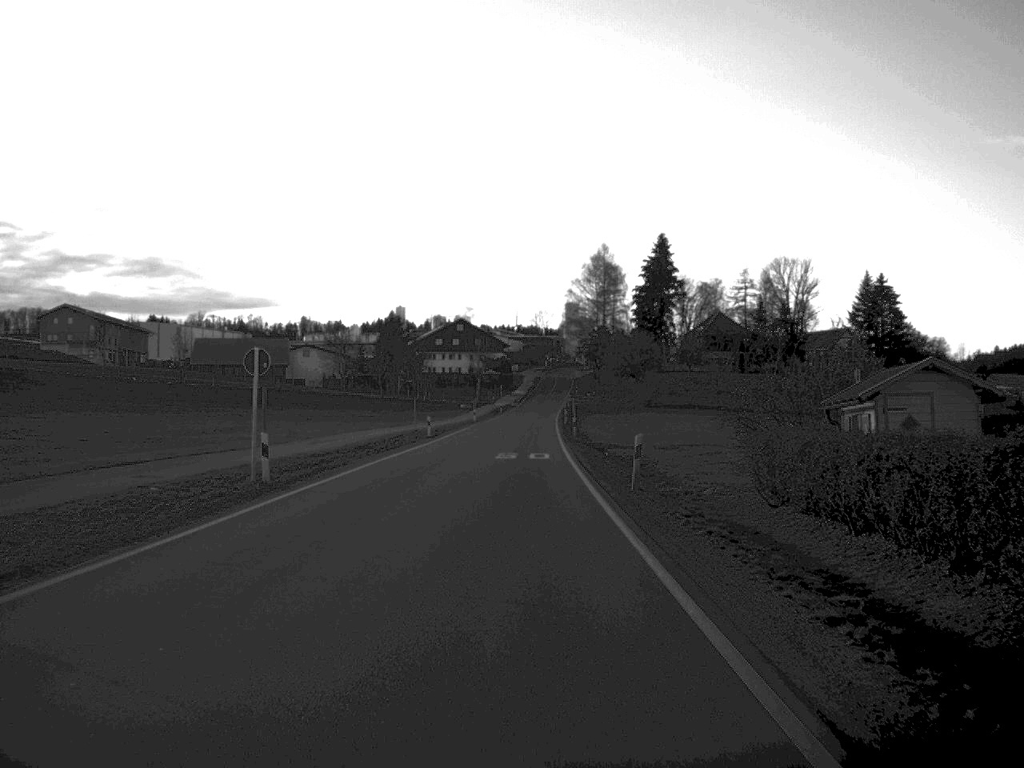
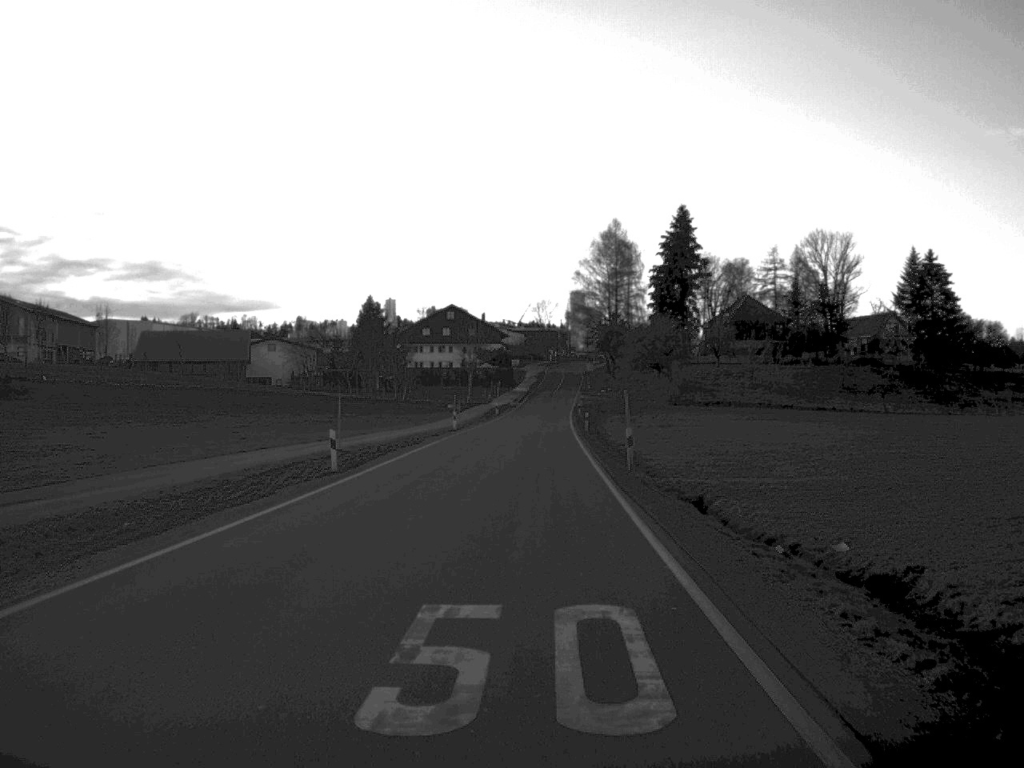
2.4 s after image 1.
(-0.1, +31.4) m; 0°
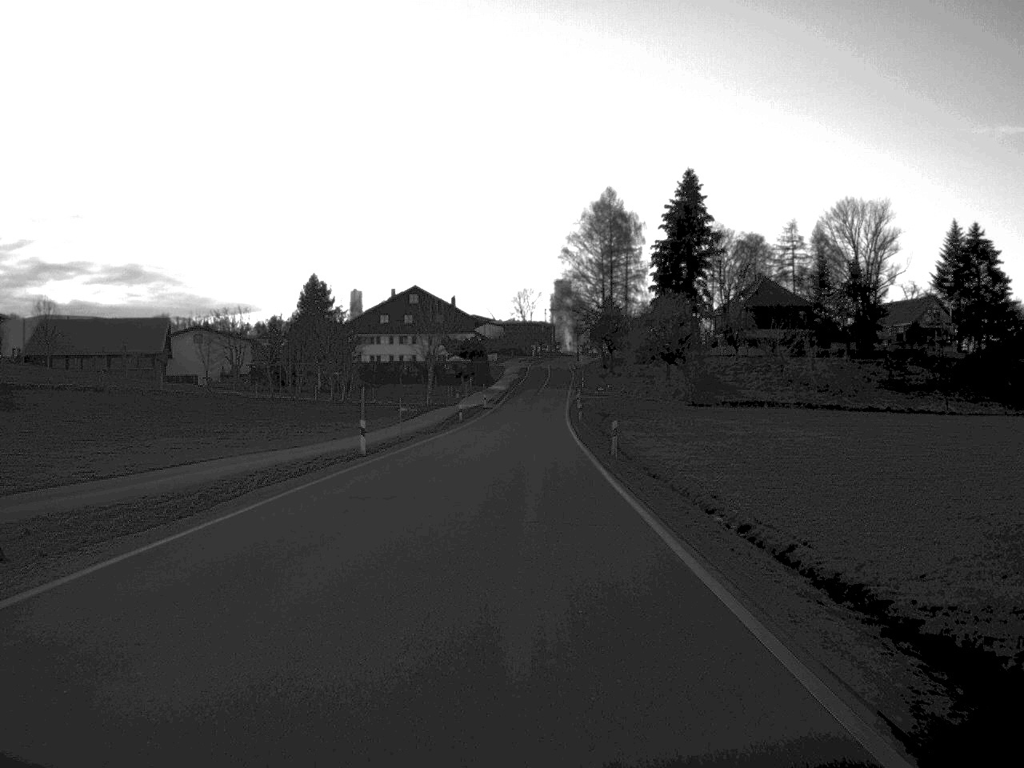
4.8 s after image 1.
(+0.2, +32.9) m; +1°
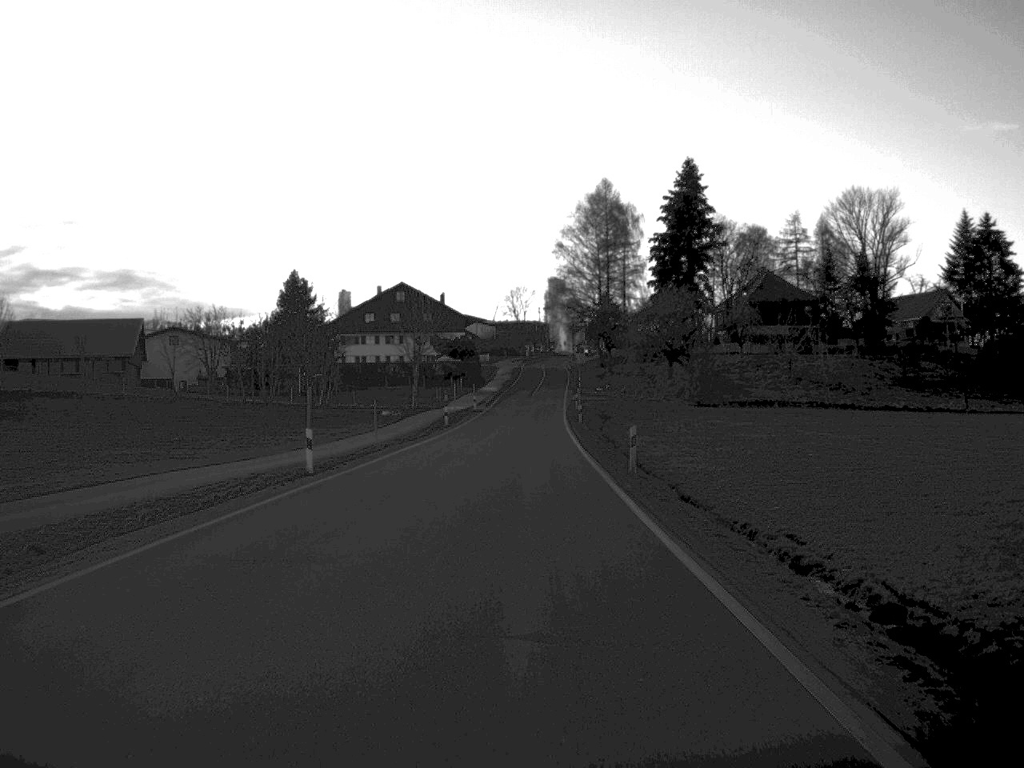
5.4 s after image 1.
(0.0, +8.1) m; 0°
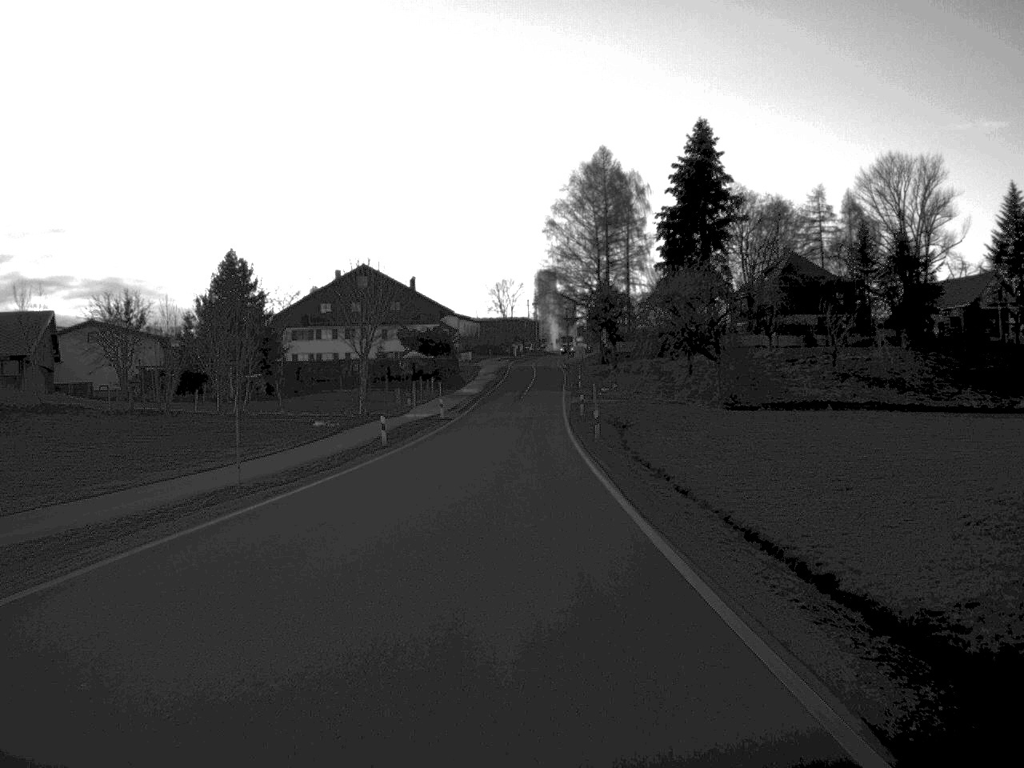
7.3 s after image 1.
(+0.1, +24.8) m; 0°
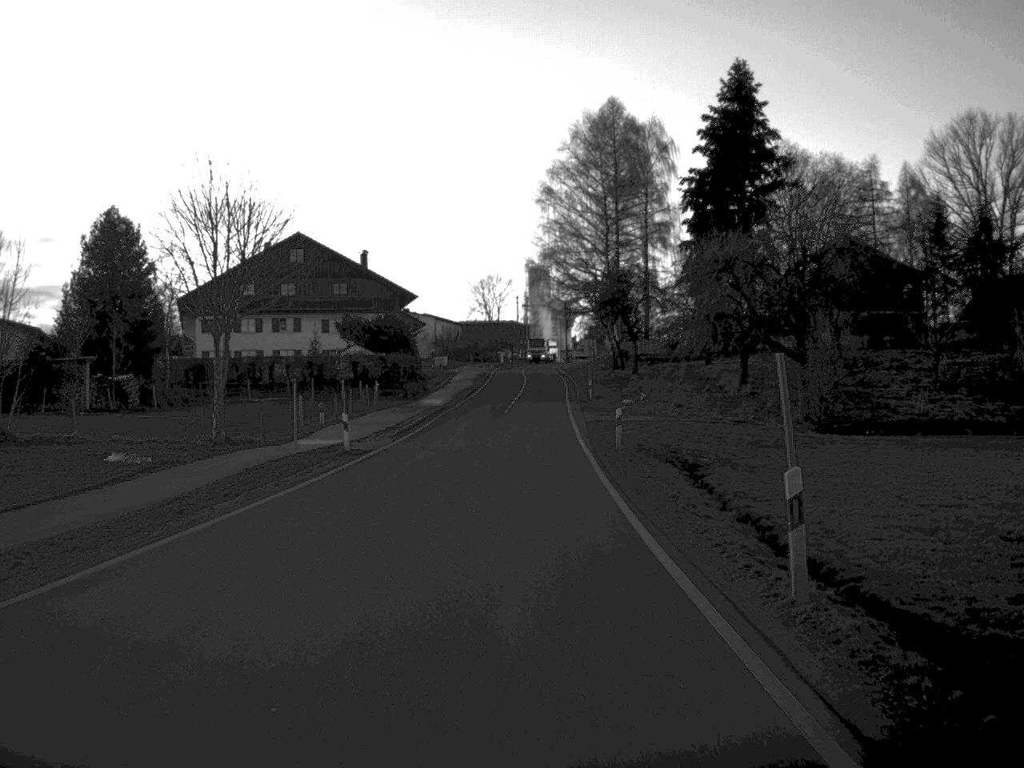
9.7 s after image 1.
(+0.1, +31.7) m; 0°
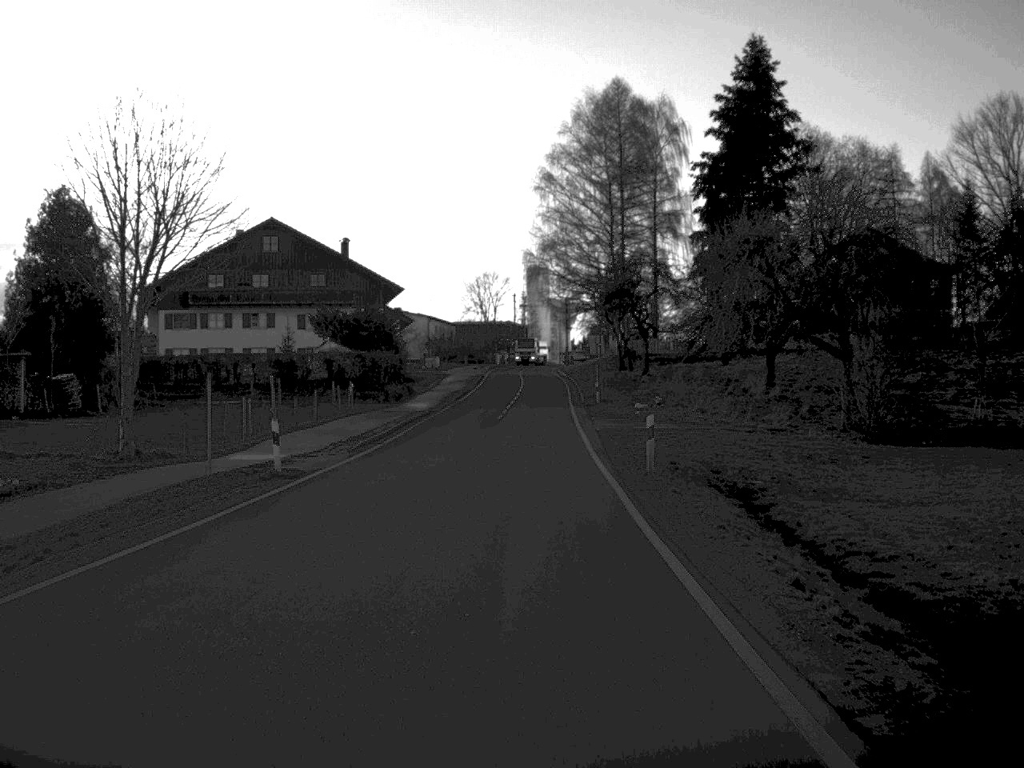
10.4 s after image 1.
(0.0, +9.2) m; 0°
